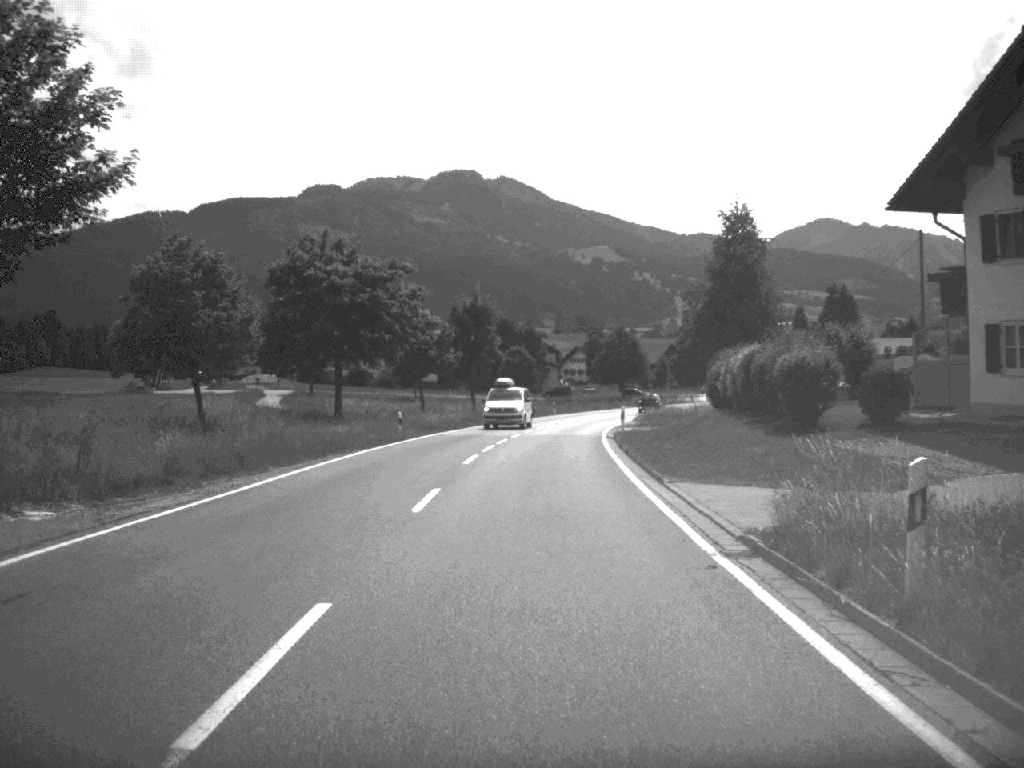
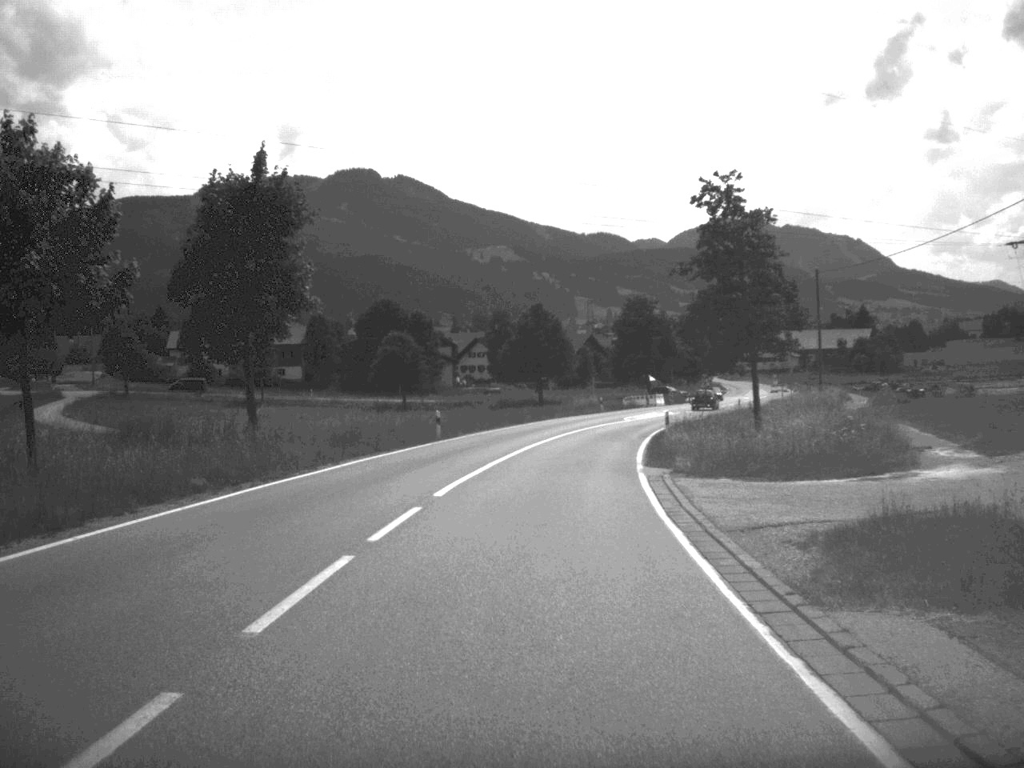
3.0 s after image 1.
(+1.5, +50.3) m; +5°
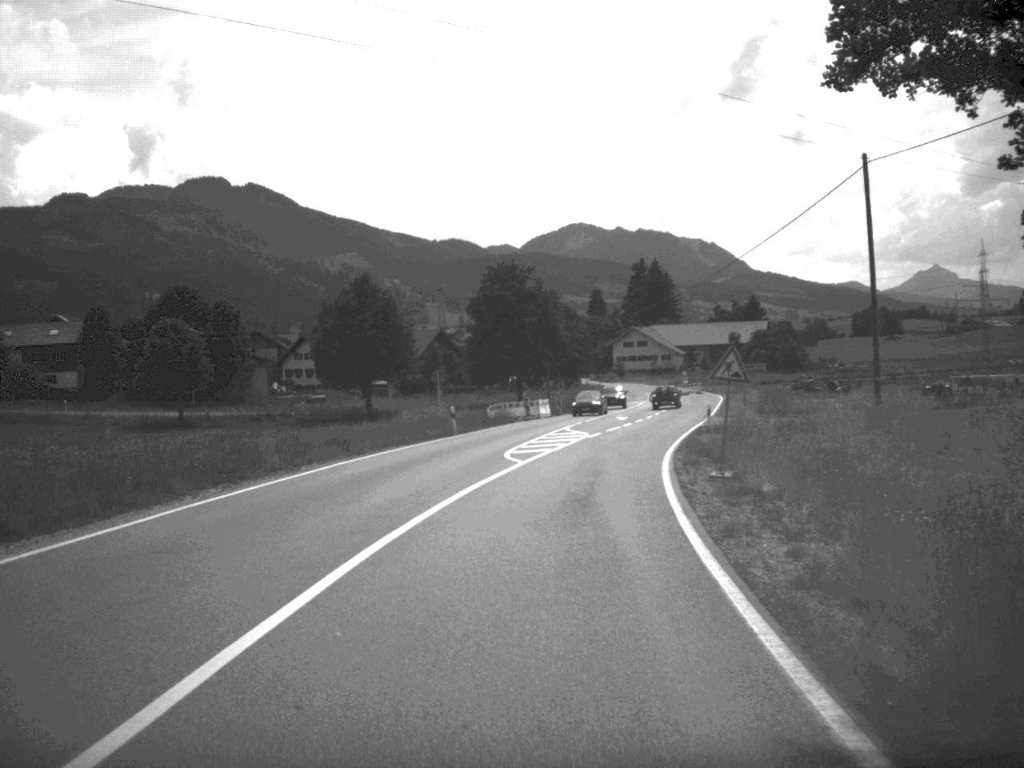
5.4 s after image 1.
(+2.3, +41.1) m; +7°
